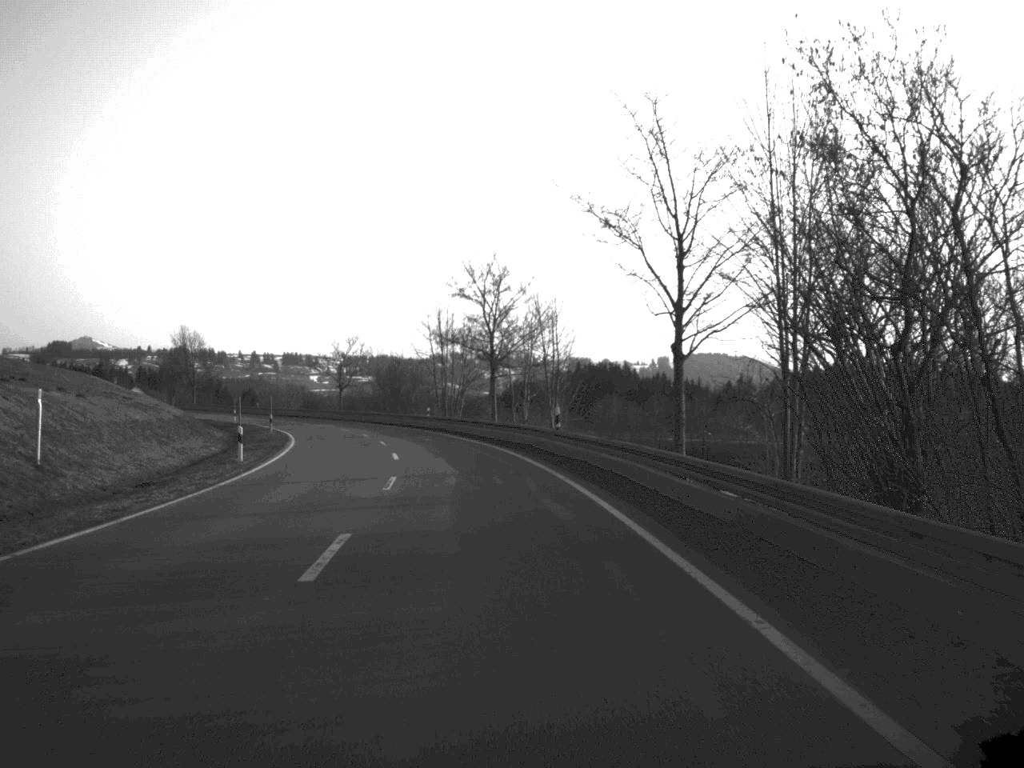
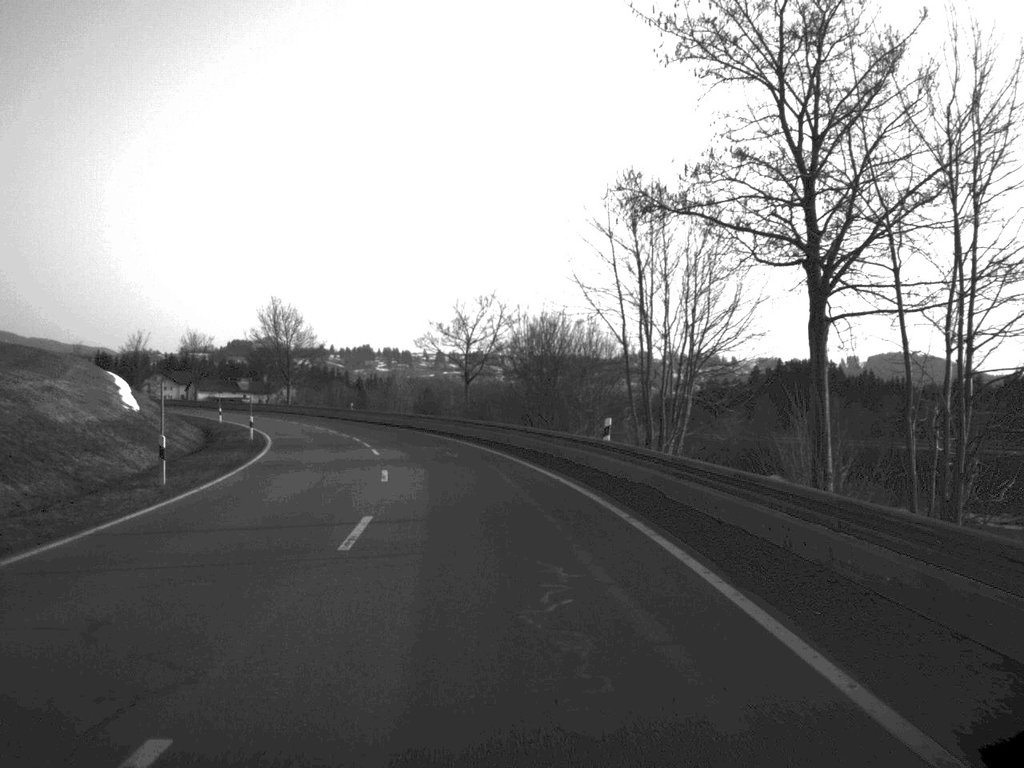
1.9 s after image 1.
(-3.2, +45.5) m; -8°
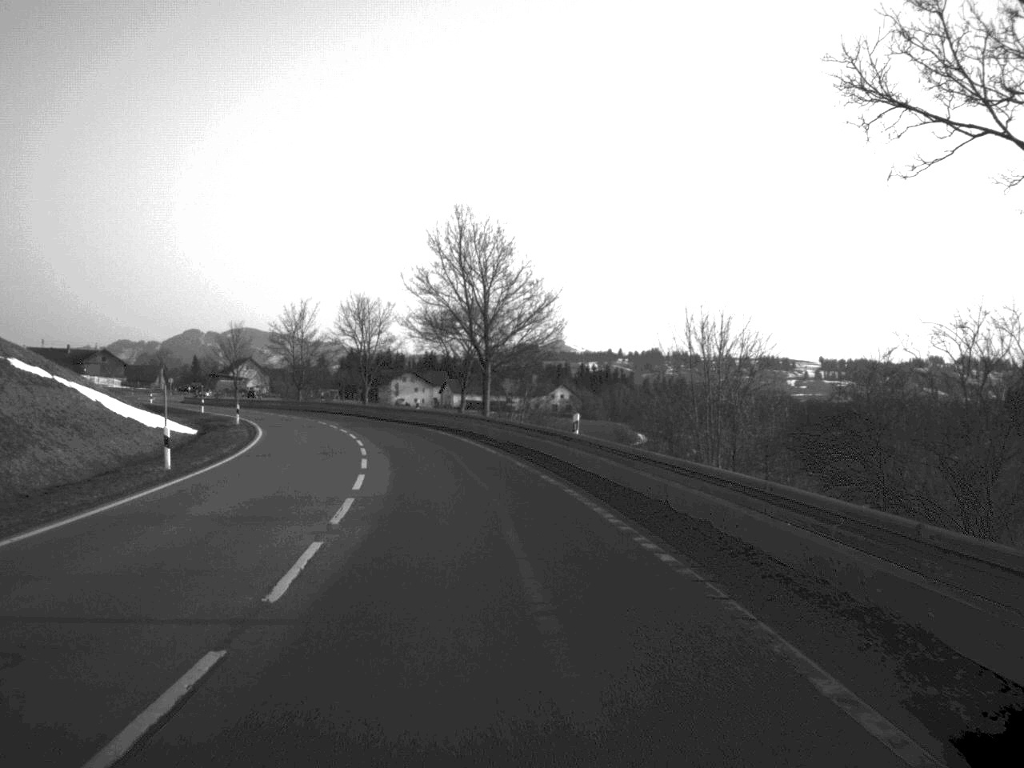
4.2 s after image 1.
(-6.3, +57.6) m; -13°
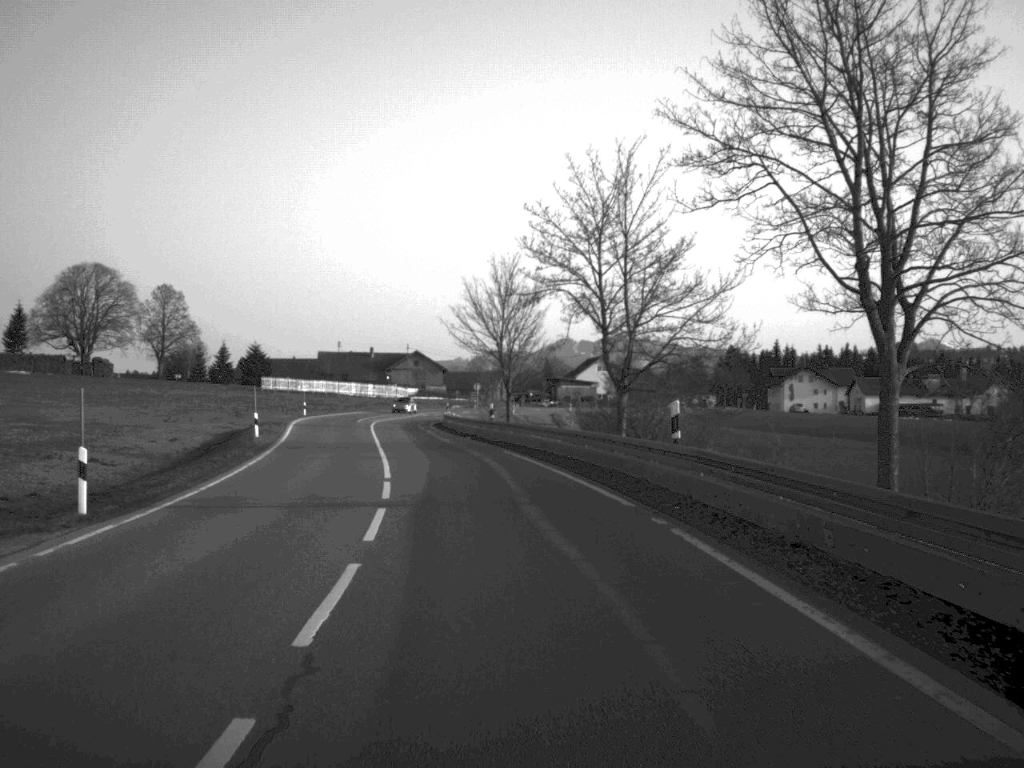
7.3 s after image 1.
(-11.0, +72.3) m; -17°
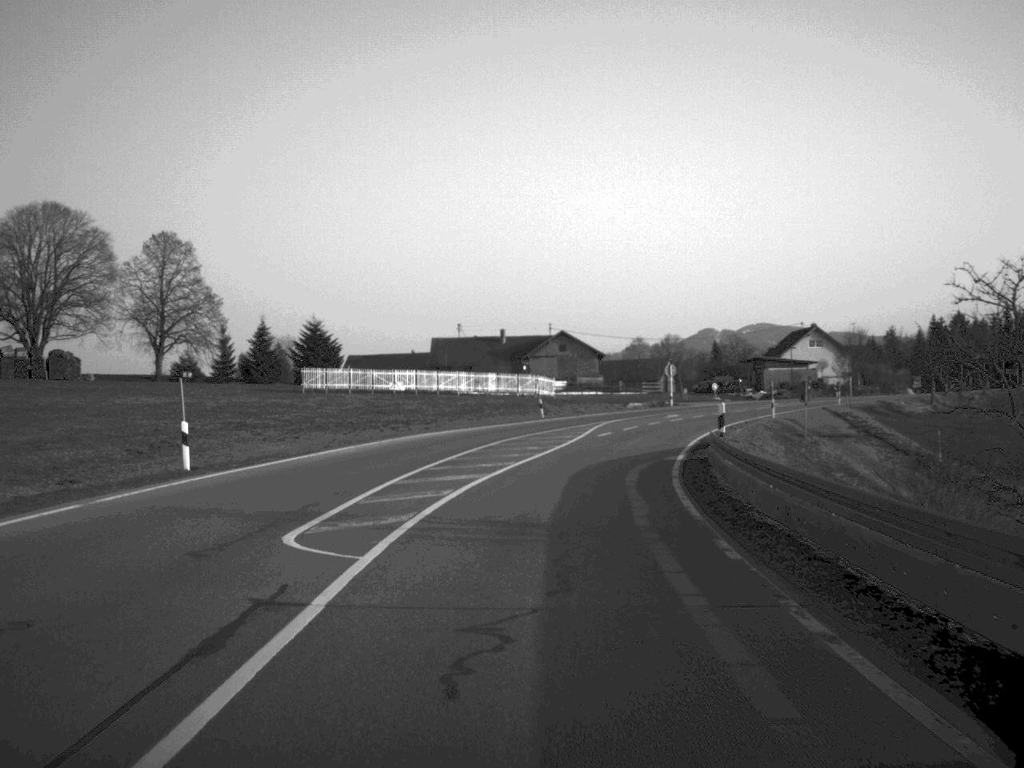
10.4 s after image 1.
(-6.3, +67.6) m; -6°
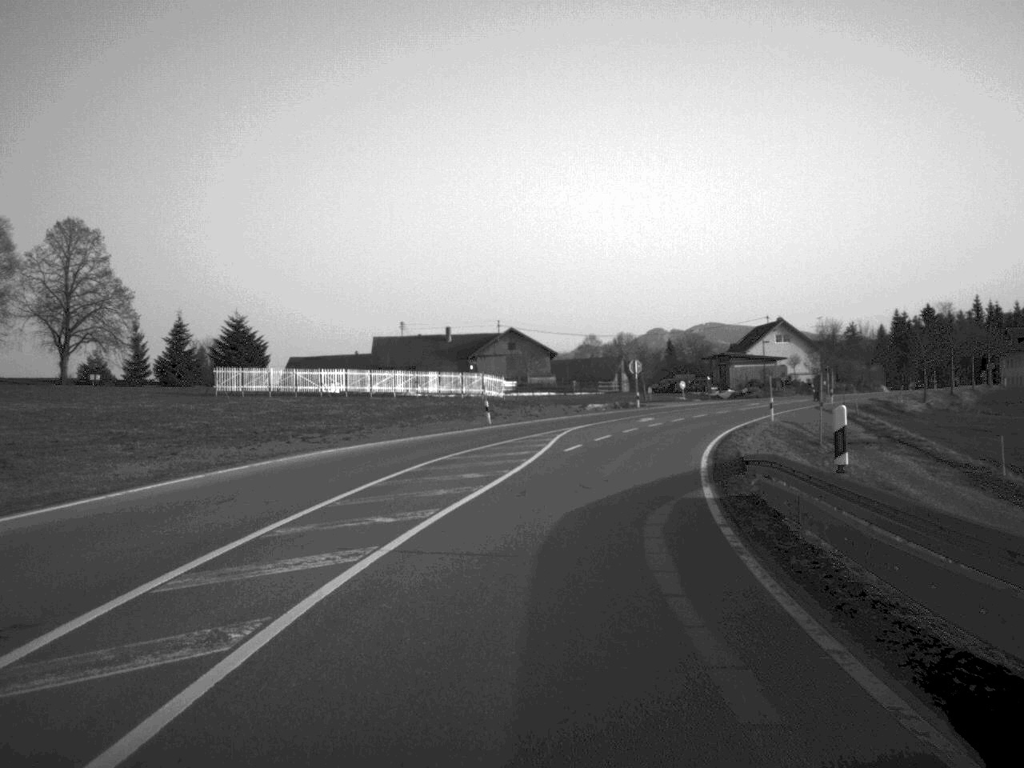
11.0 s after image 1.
(+0.2, +12.1) m; +2°
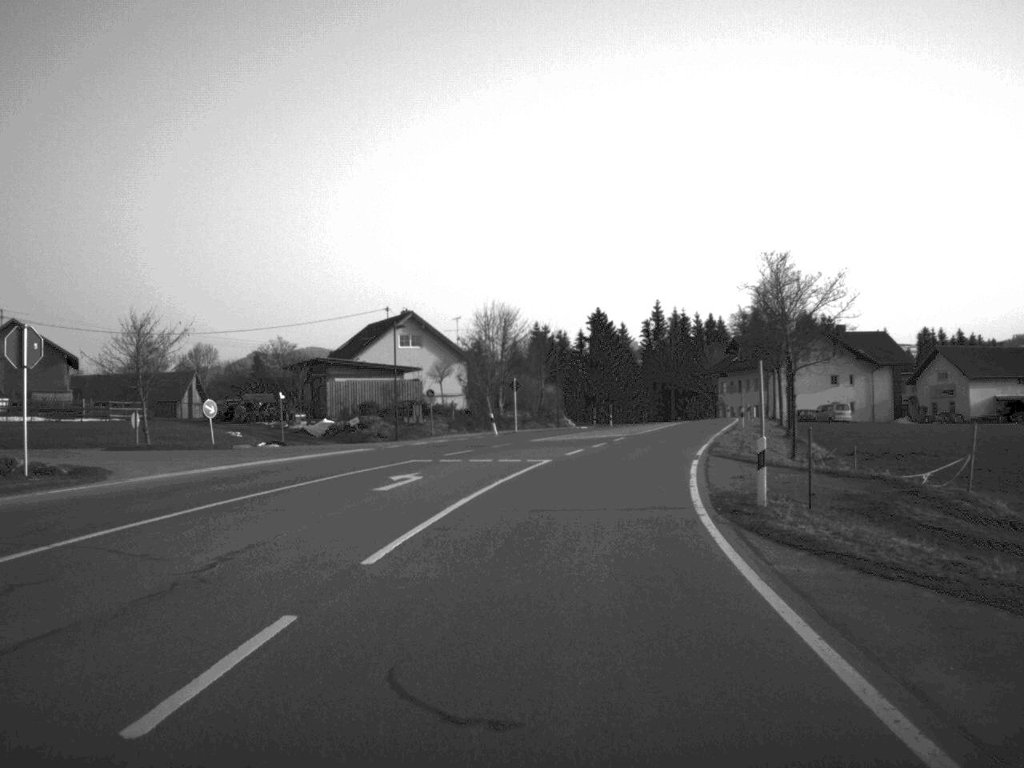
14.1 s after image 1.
(+9.8, +60.8) m; +18°
